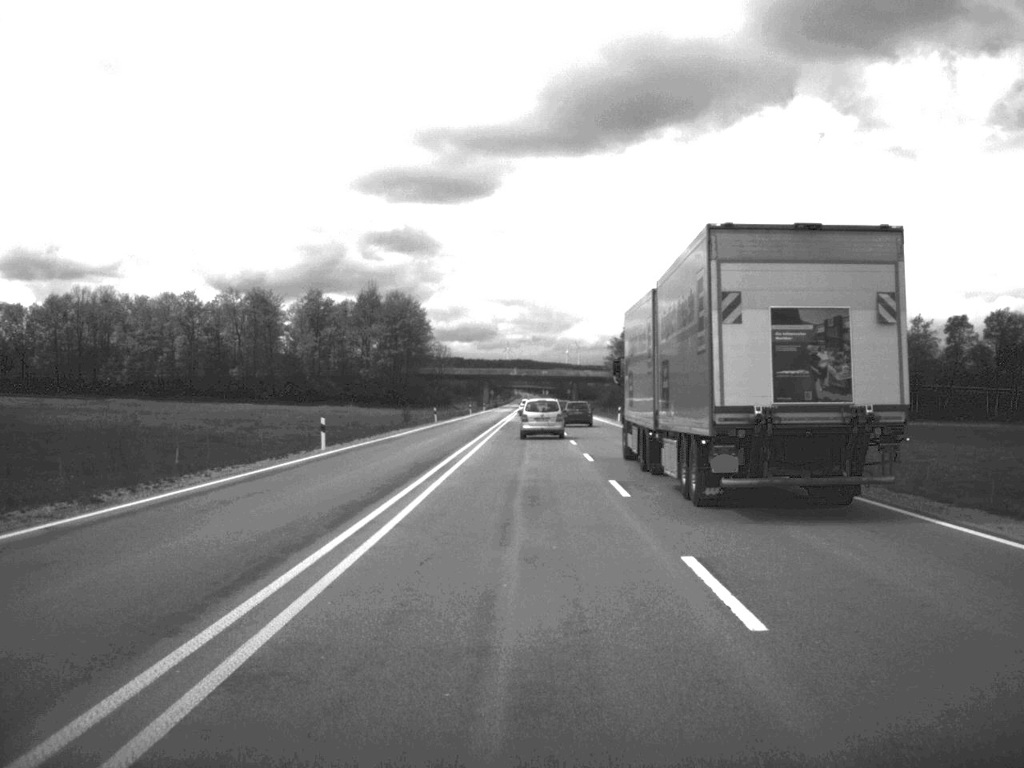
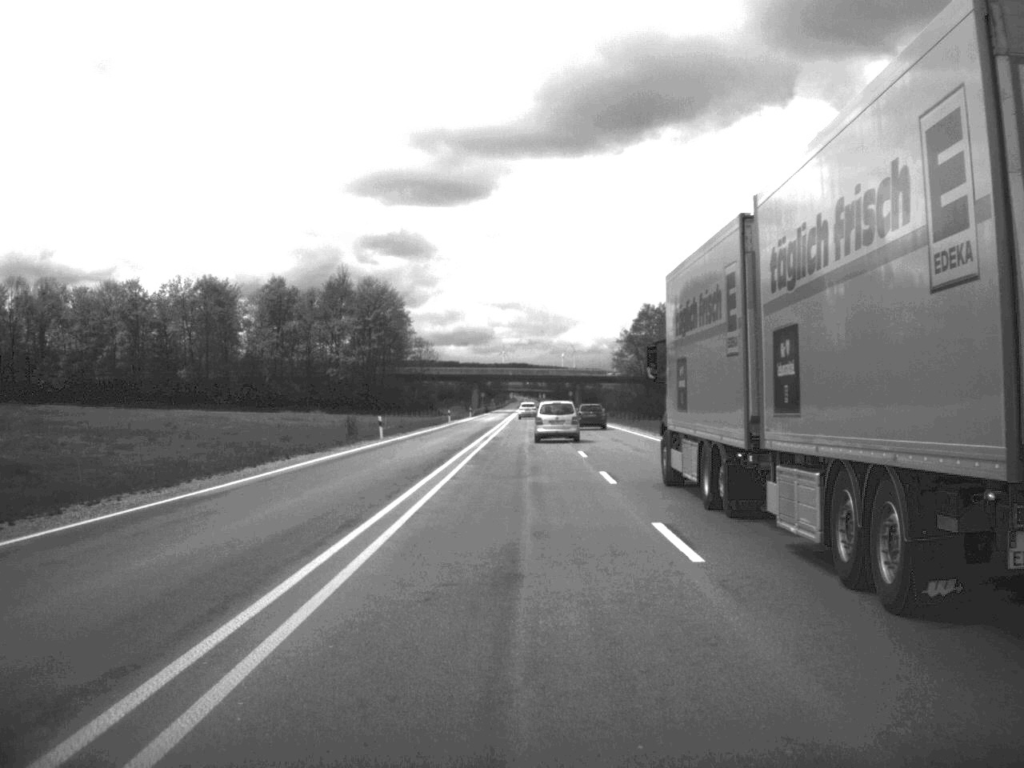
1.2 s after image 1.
(0.0, +32.3) m; 0°
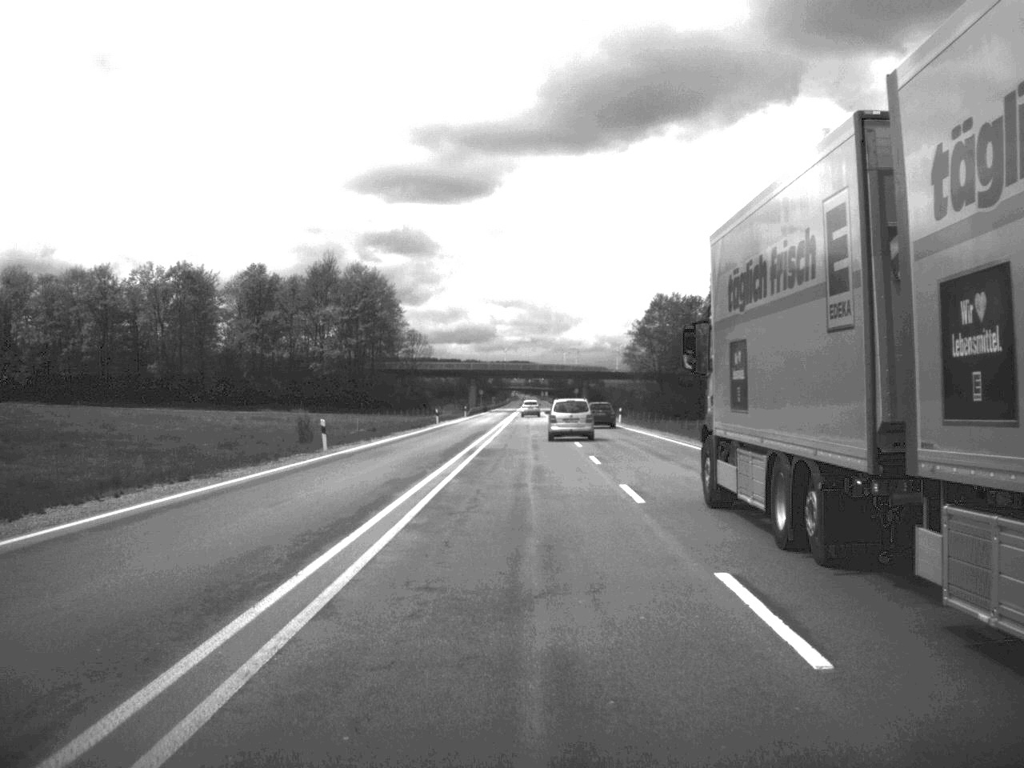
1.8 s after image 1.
(0.0, +17.0) m; 0°
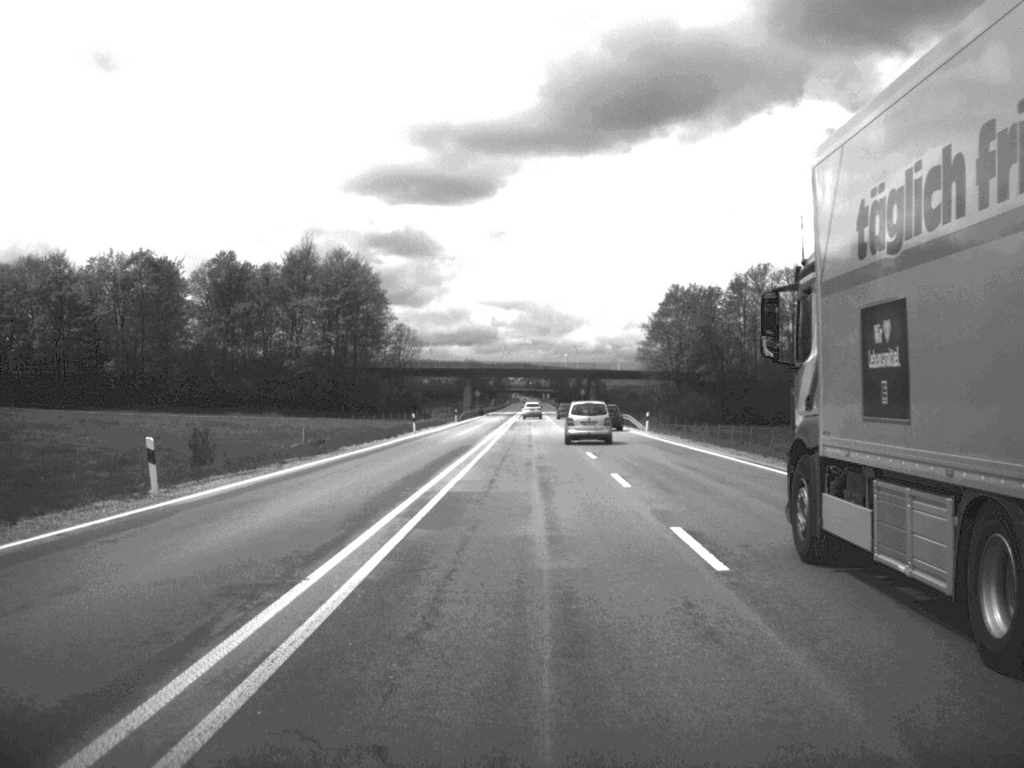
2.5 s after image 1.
(0.0, +19.5) m; 0°
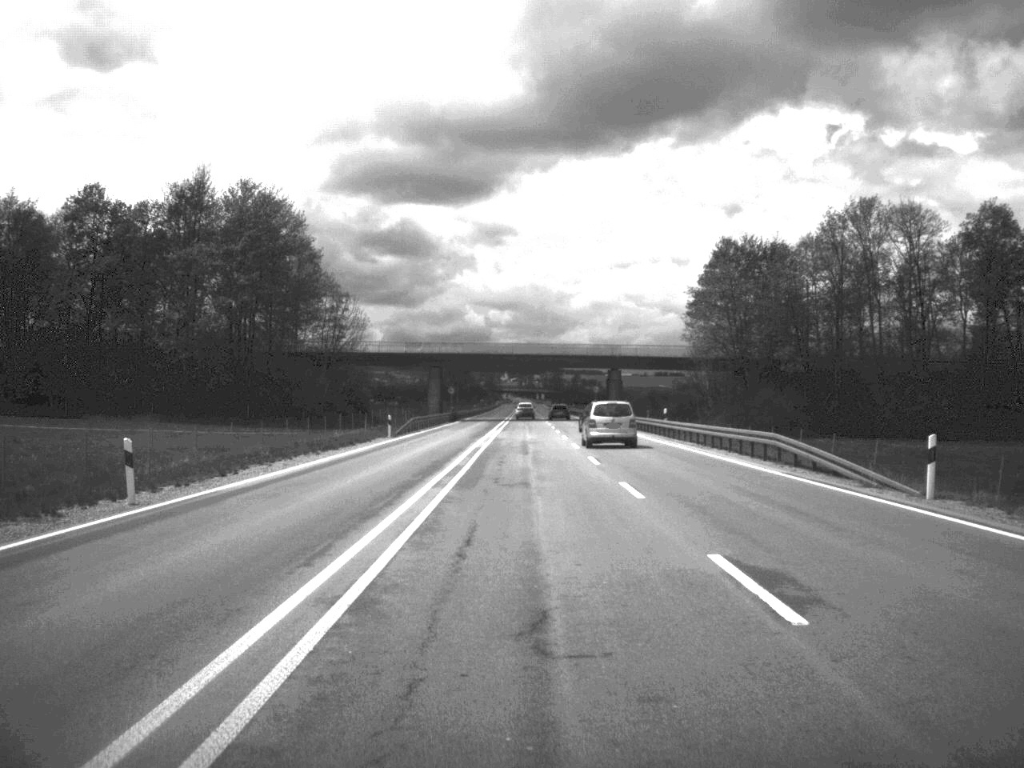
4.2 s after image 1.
(0.0, +50.7) m; 0°
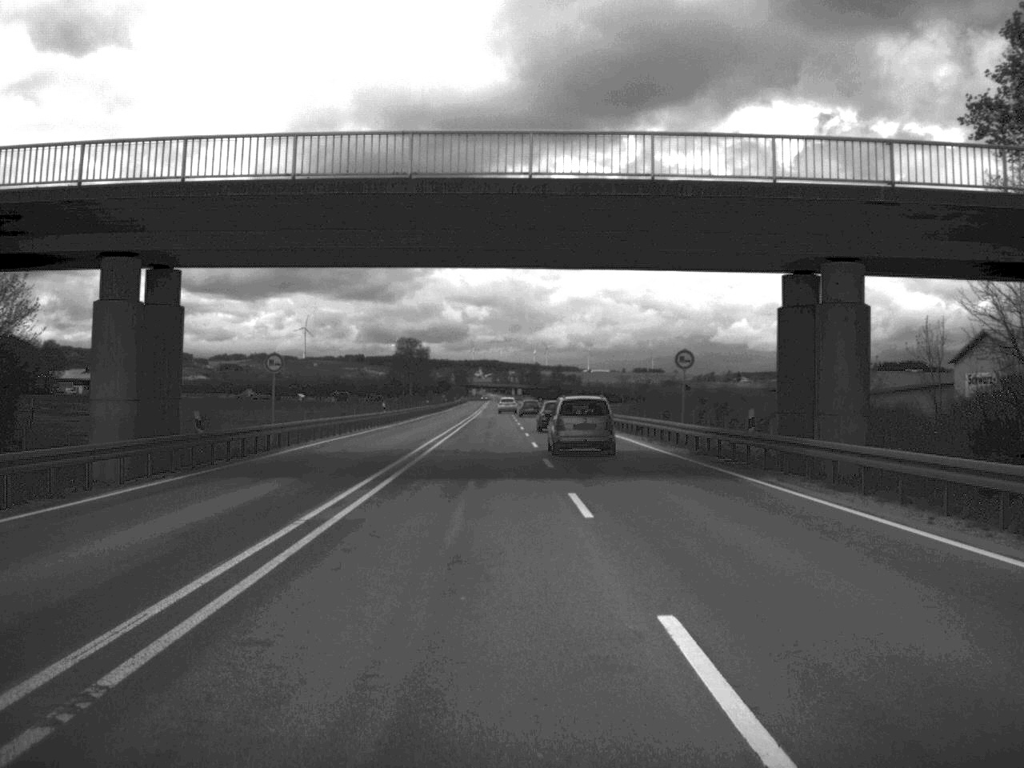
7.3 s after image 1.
(+0.5, +87.4) m; +1°
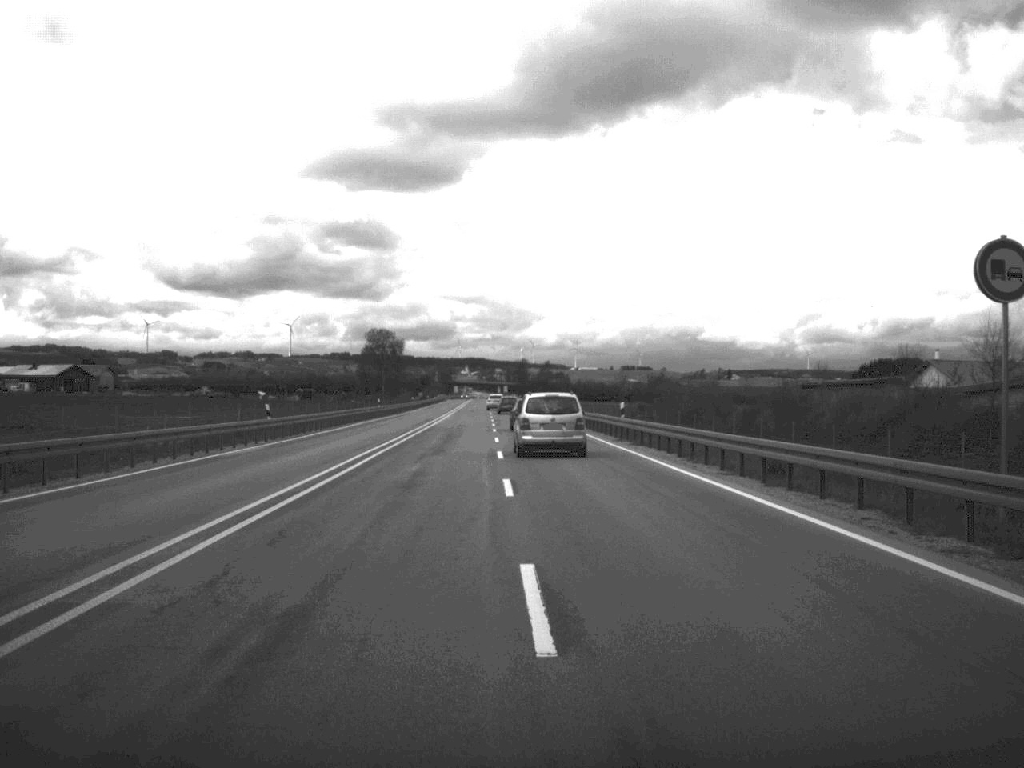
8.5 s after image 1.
(+0.1, +33.2) m; 0°
